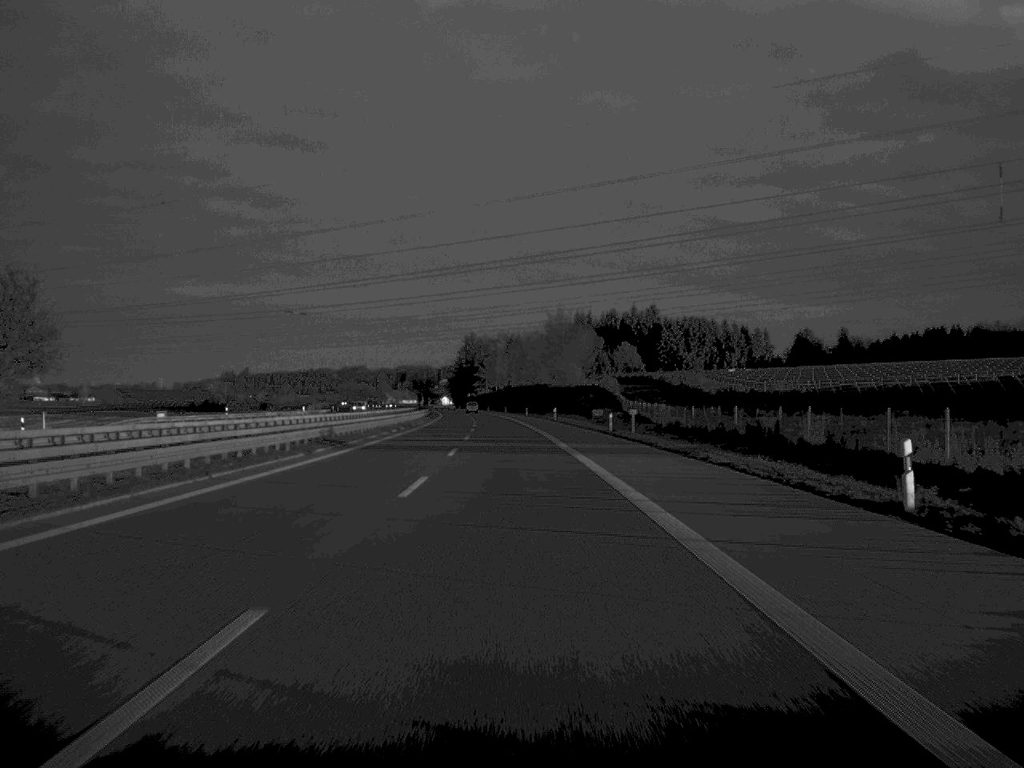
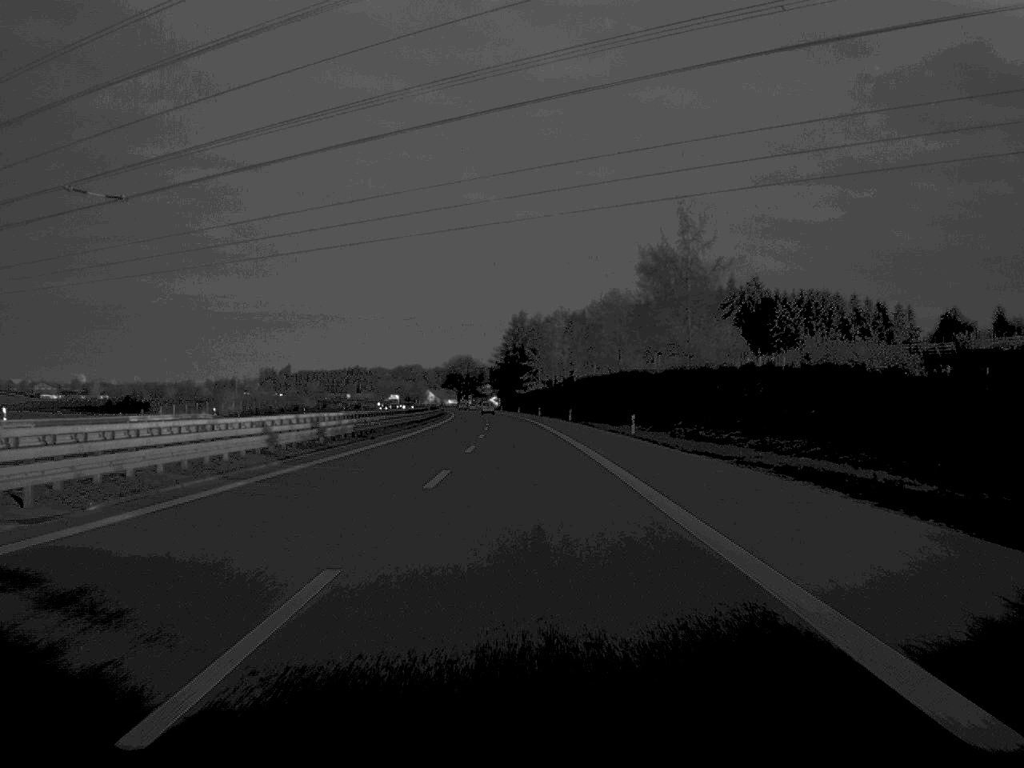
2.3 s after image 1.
(-2.5, +105.0) m; -2°
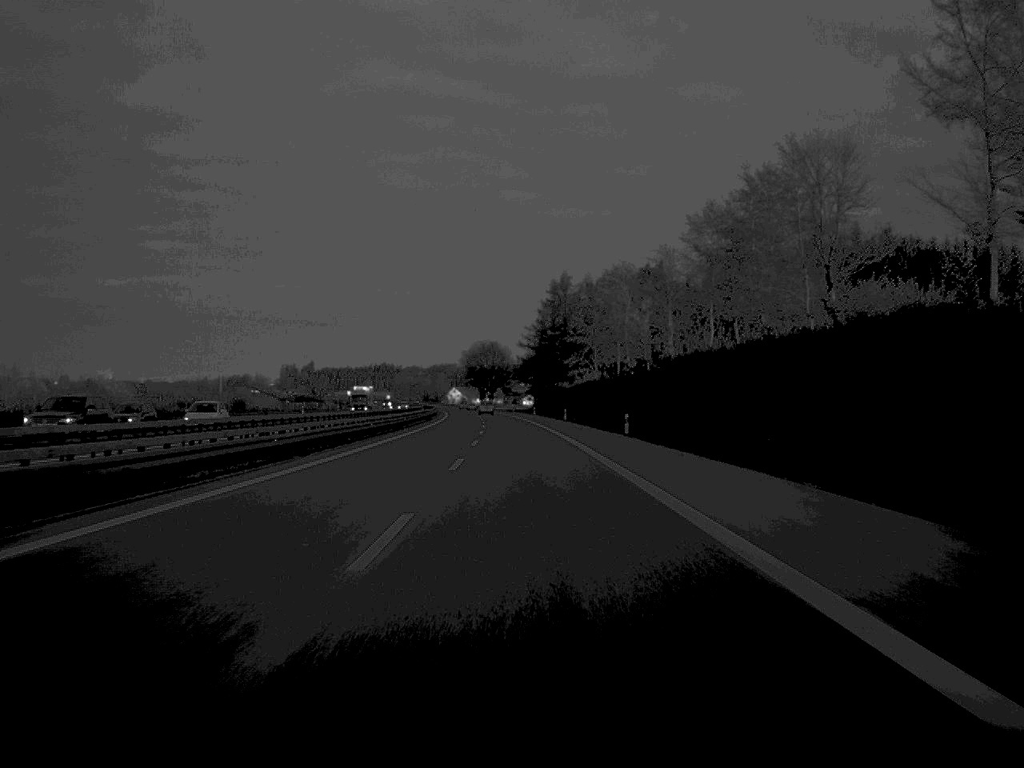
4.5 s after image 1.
(-1.5, +101.8) m; -2°
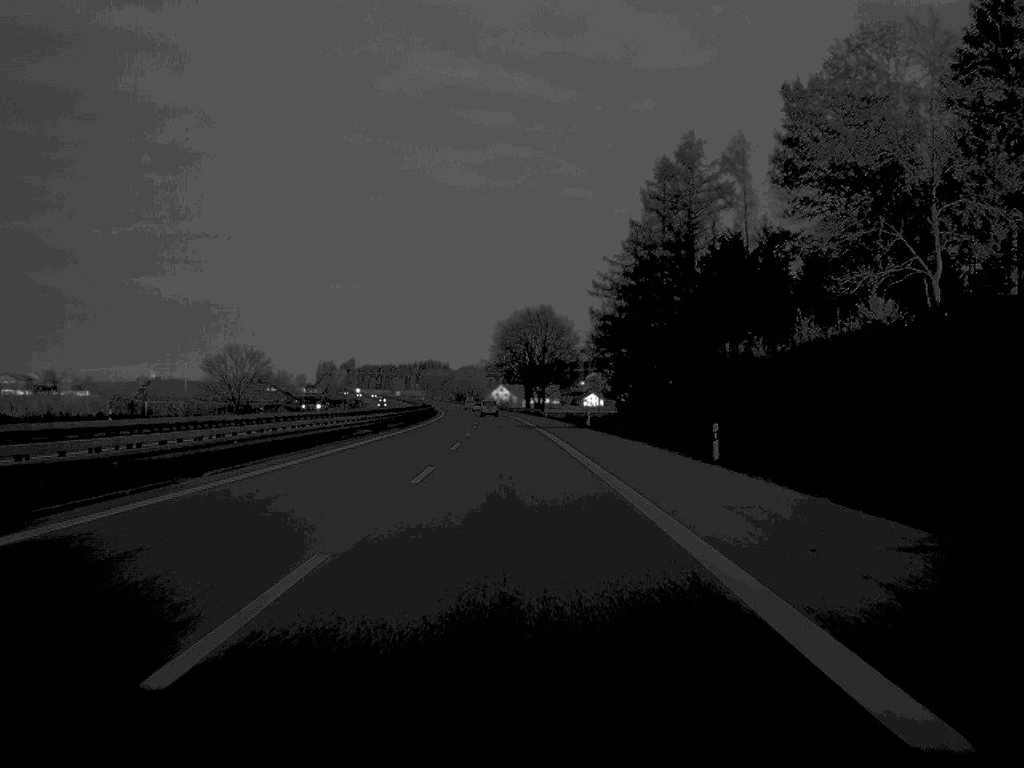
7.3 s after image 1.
(-2.6, +130.8) m; -3°
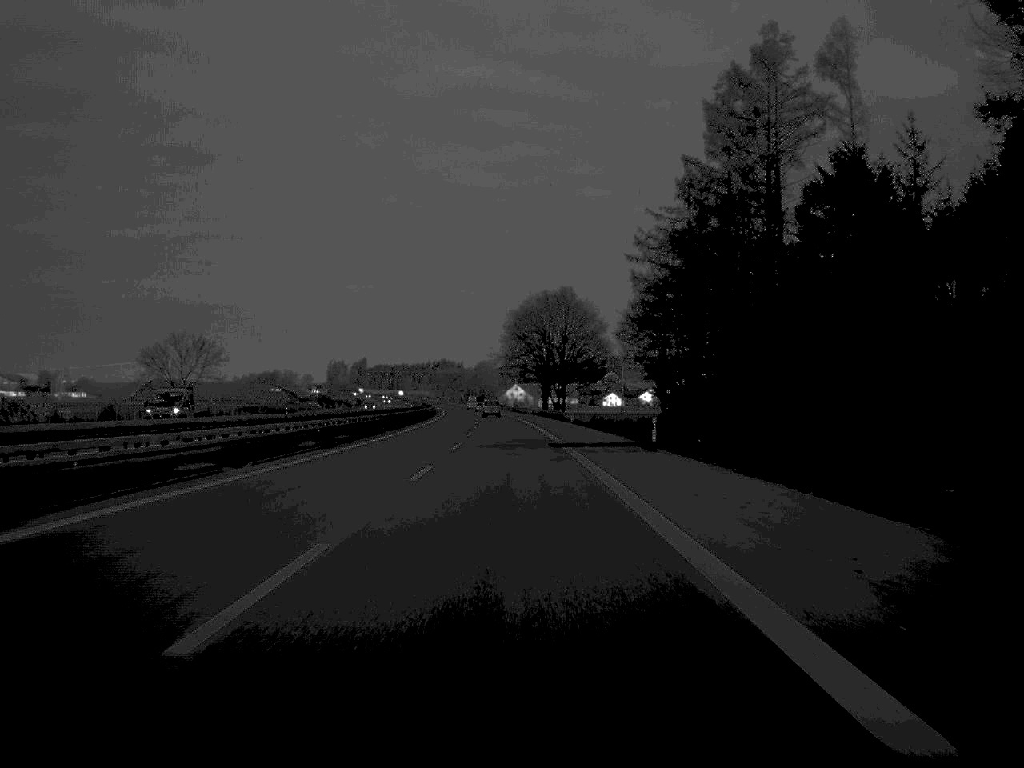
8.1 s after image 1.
(-0.2, +34.6) m; -1°
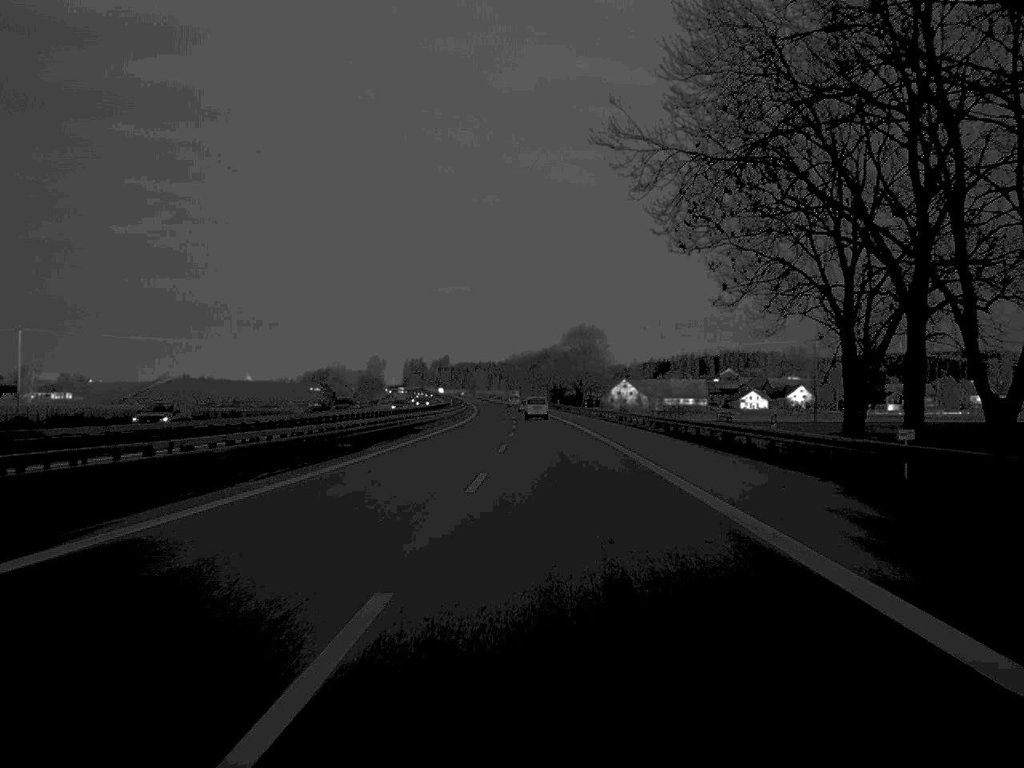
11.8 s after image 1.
(-5.6, +164.9) m; -4°
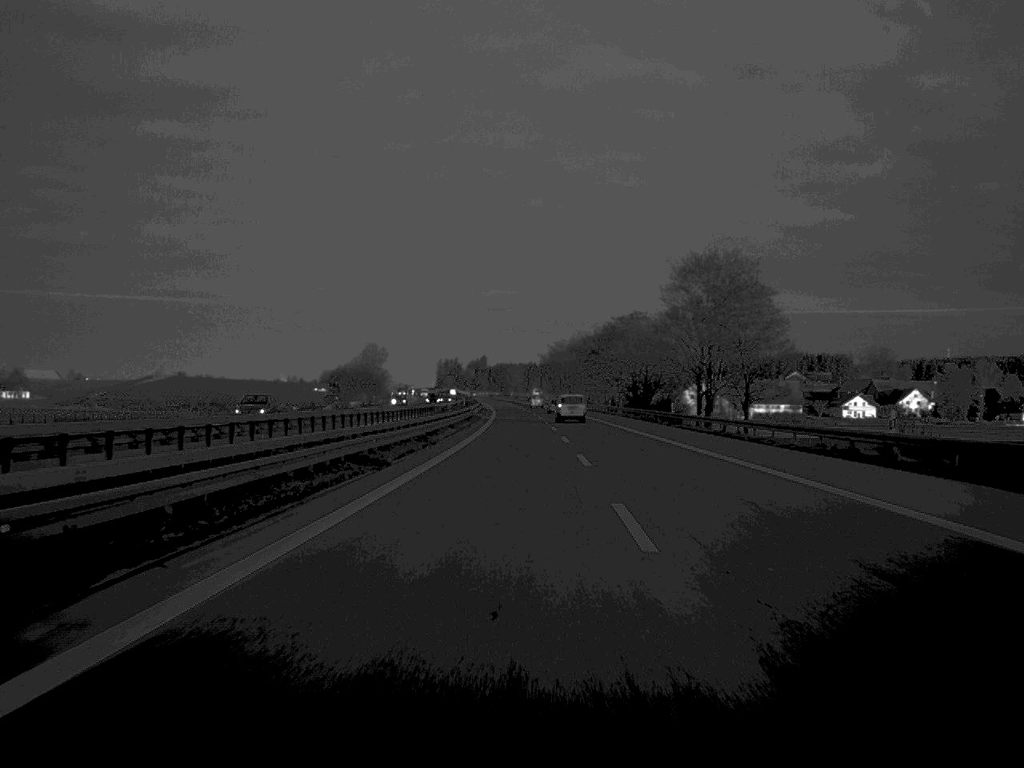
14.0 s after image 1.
(-2.0, +99.1) m; -2°
